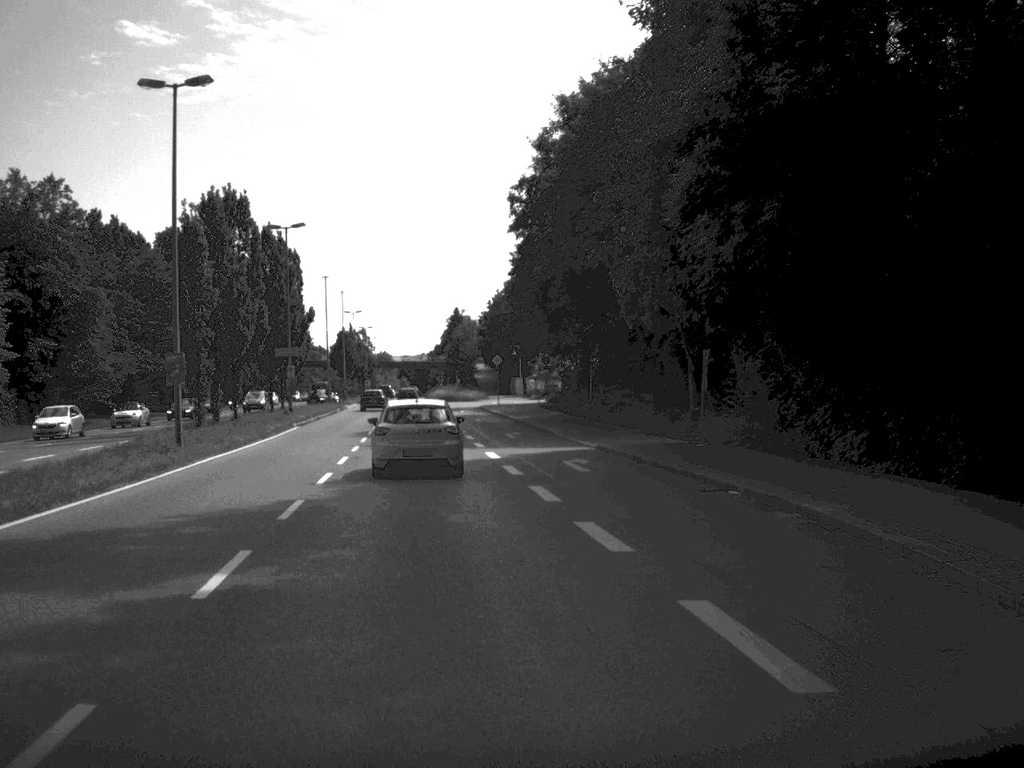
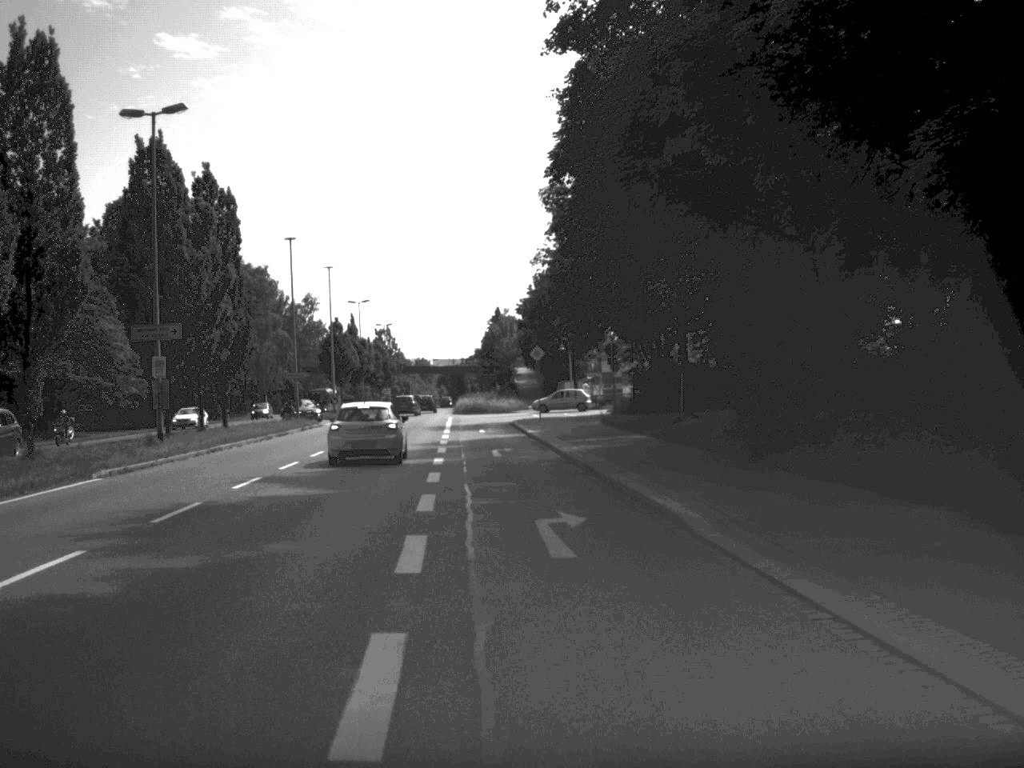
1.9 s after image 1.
(-0.3, +30.3) m; -2°
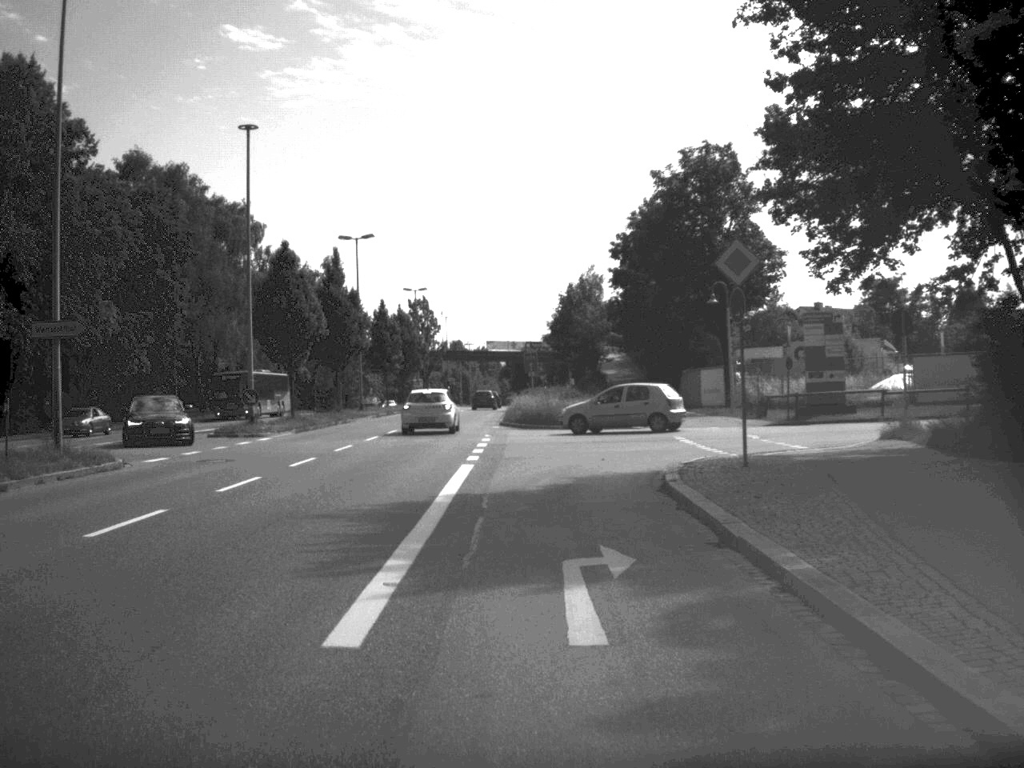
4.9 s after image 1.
(-1.7, +44.6) m; -3°
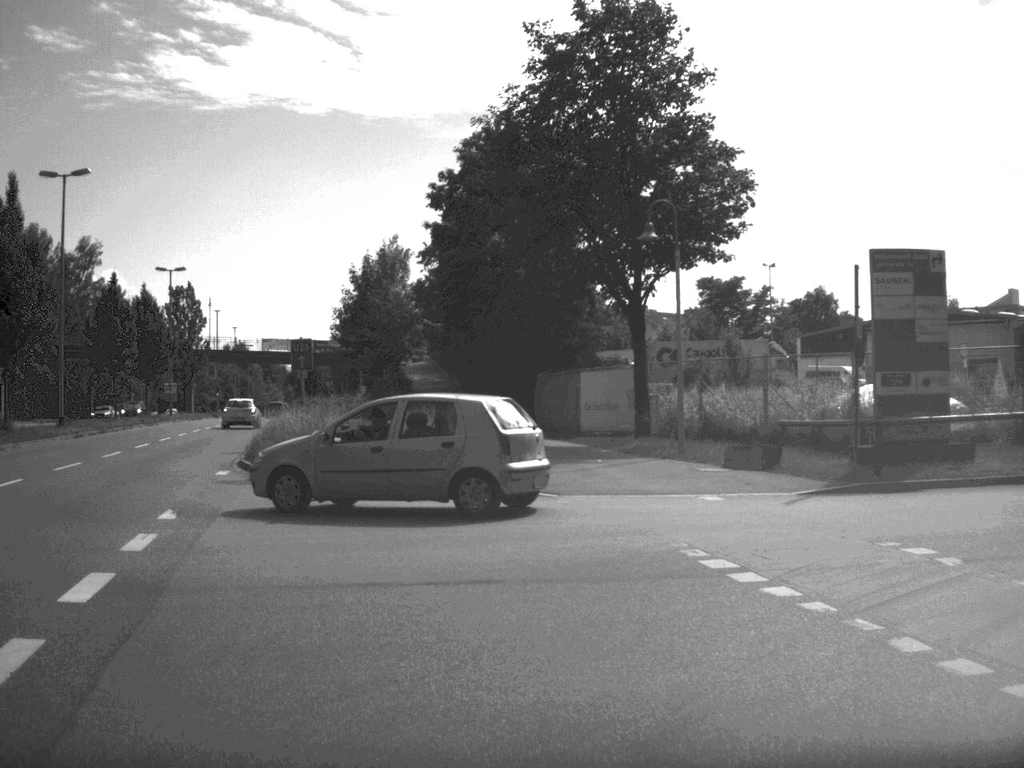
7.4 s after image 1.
(+0.4, +22.8) m; +10°
